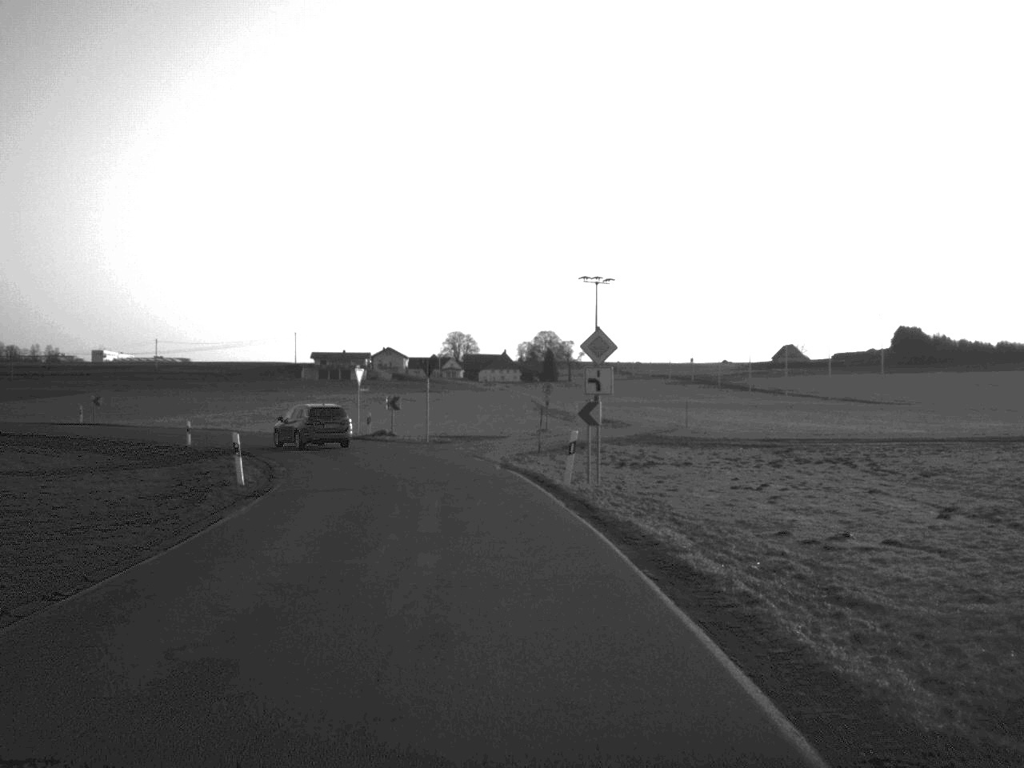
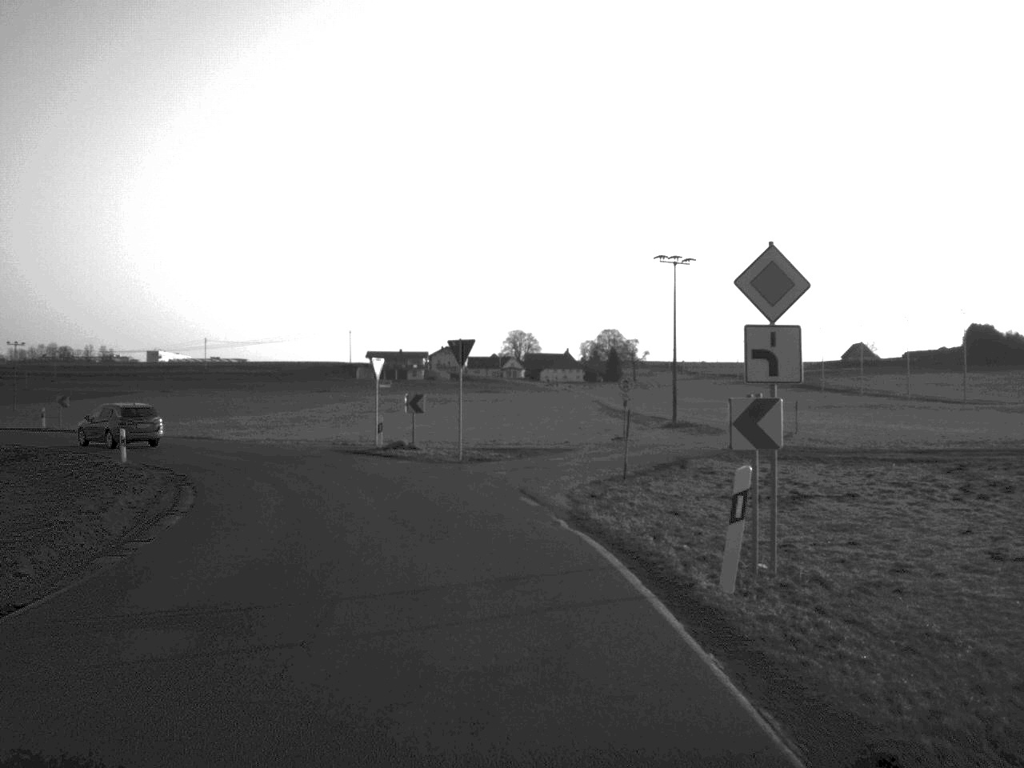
(-0.3, +14.3) m; -3°
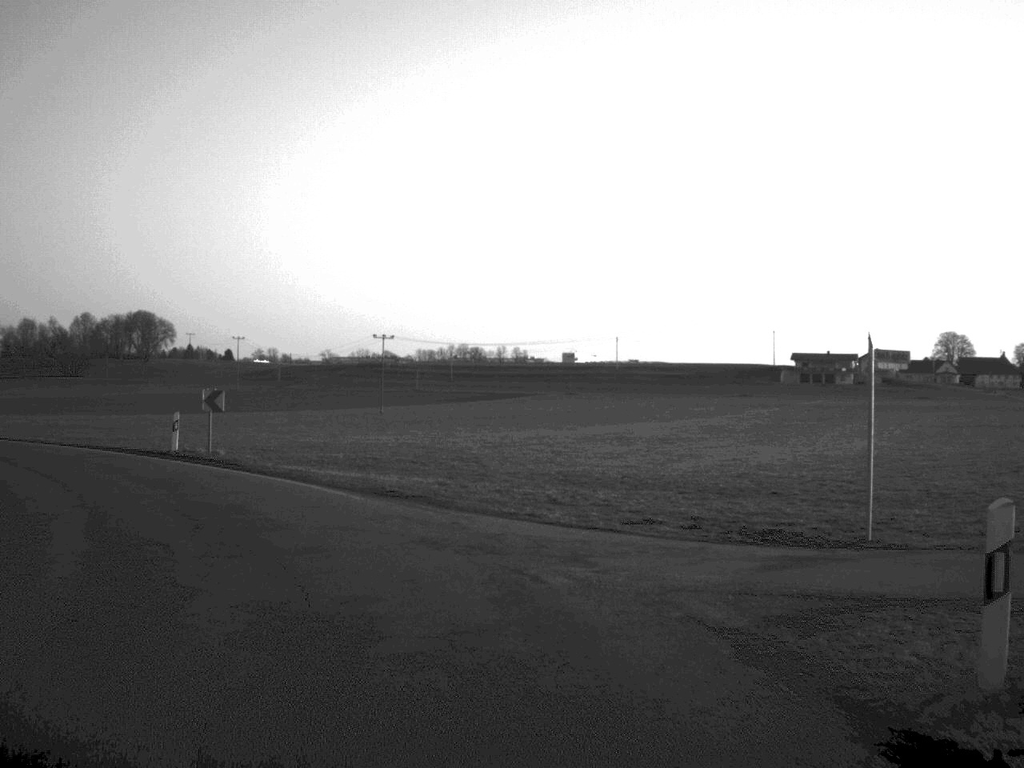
(-3.8, +29.0) m; -19°
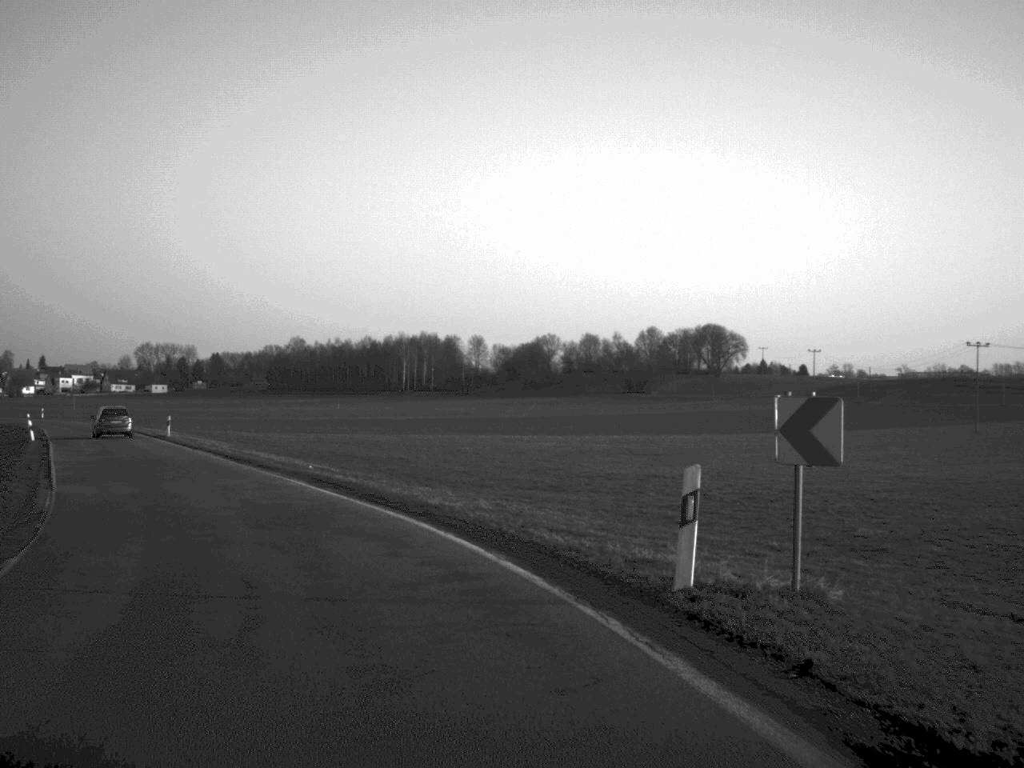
(-4.5, +20.2) m; -26°
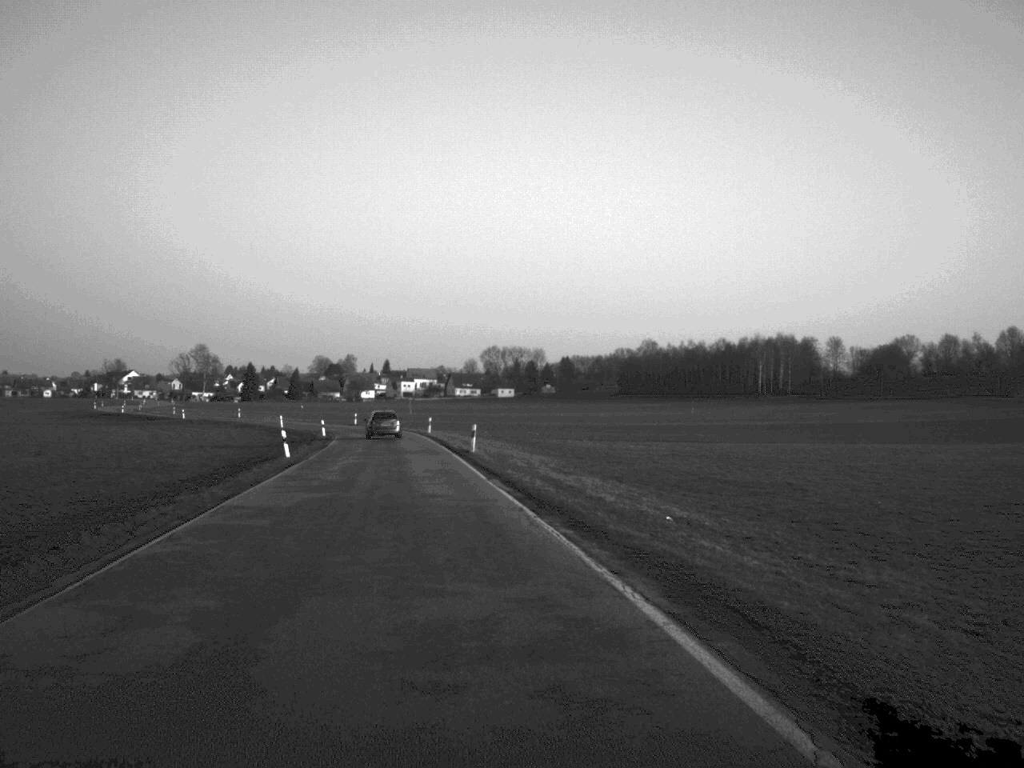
(-2.2, +14.9) m; -16°
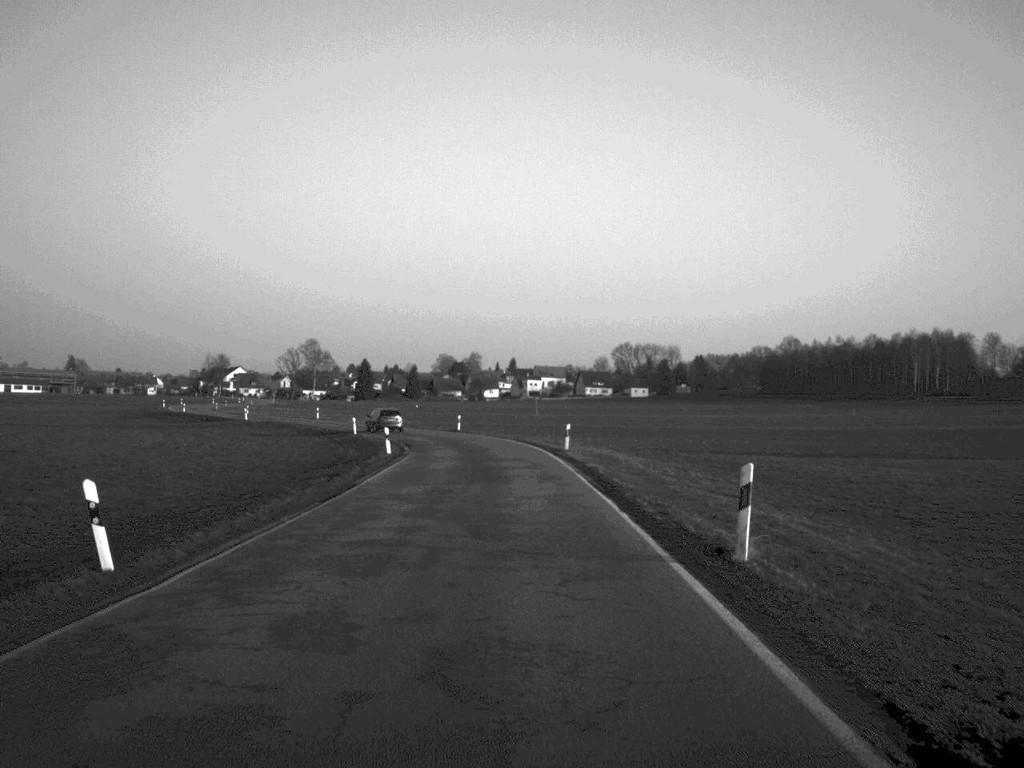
(-2.5, +31.1) m; -5°
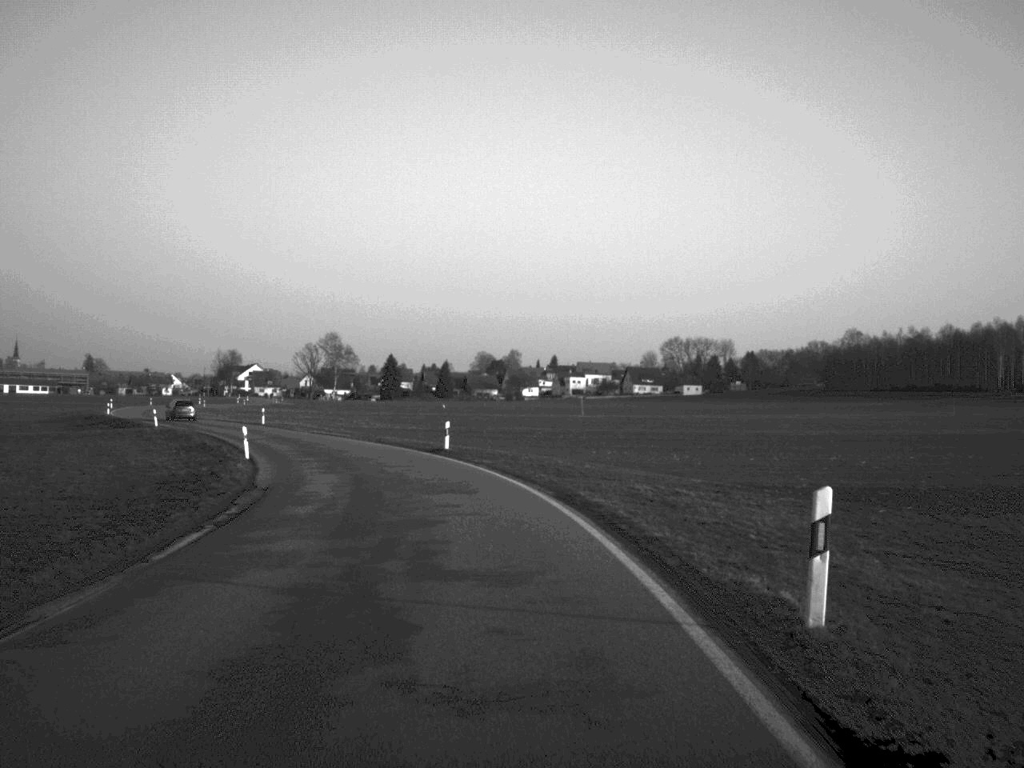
(-0.1, +37.4) m; -2°
